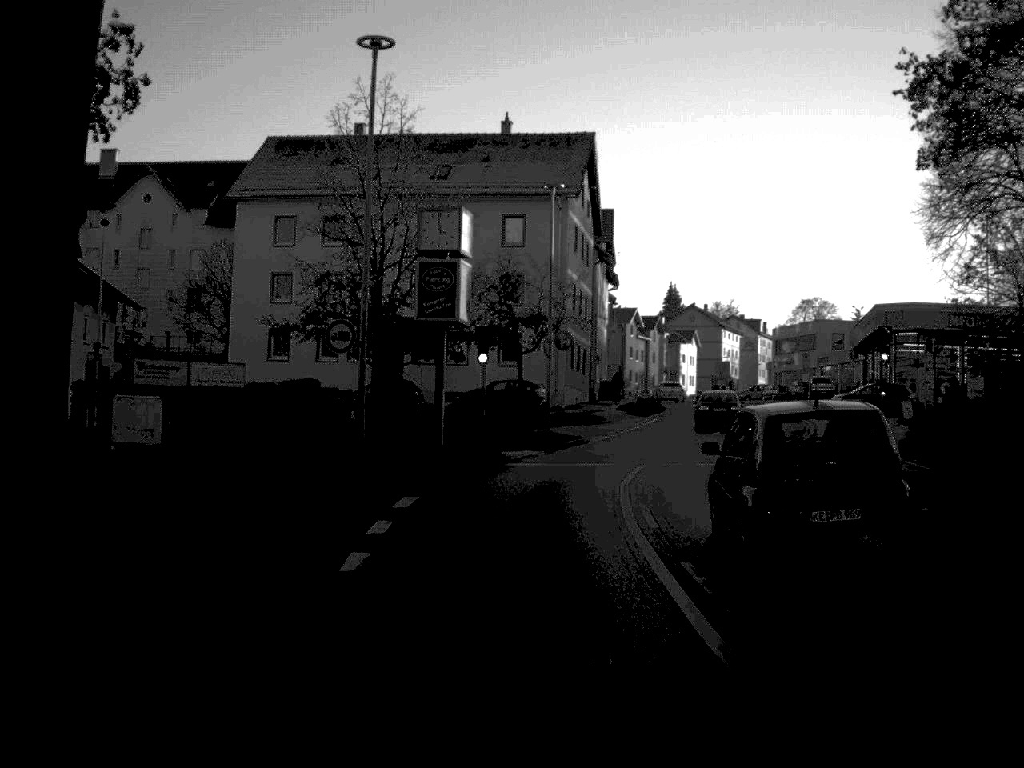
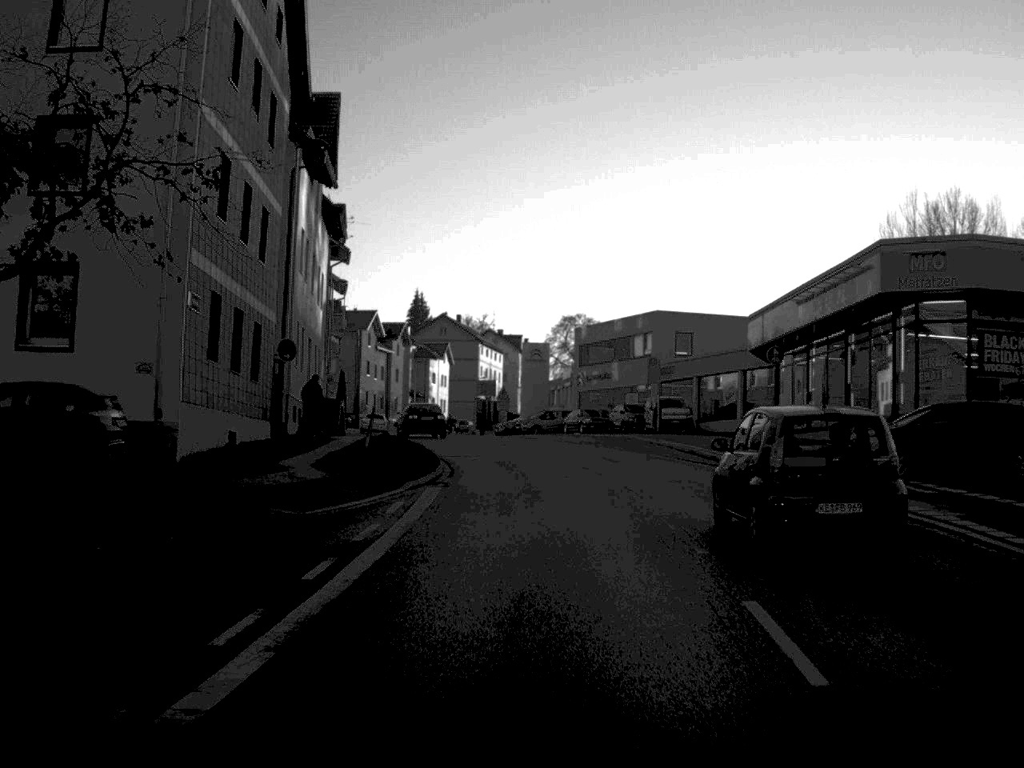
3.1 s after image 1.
(+3.0, +36.1) m; +12°
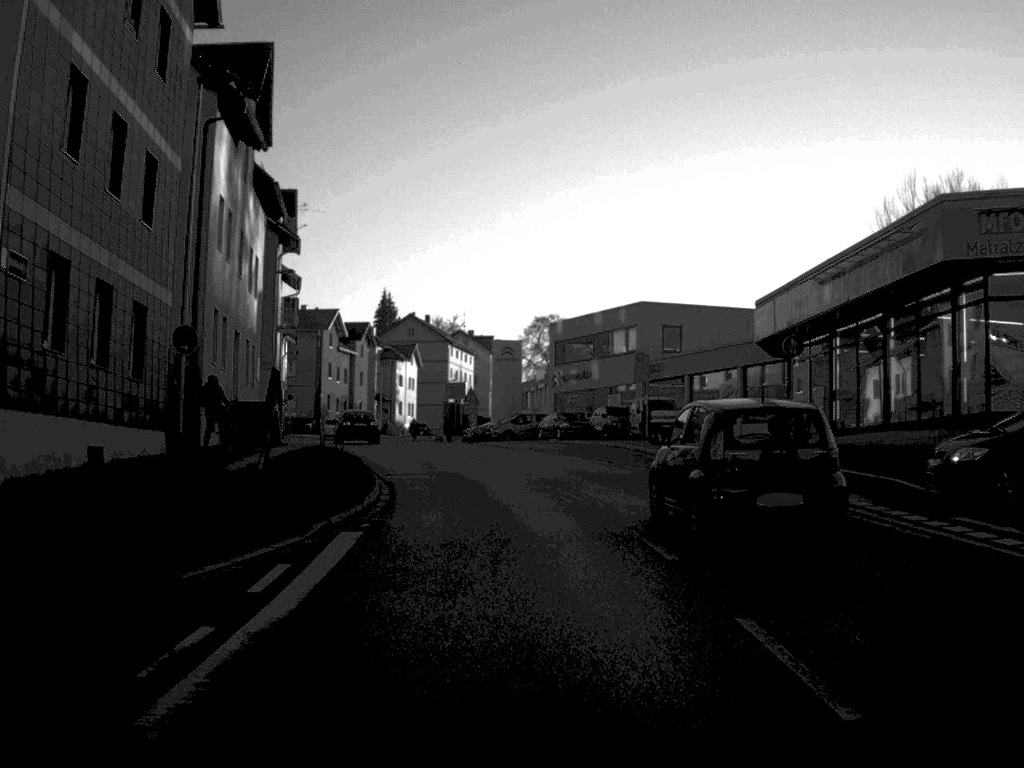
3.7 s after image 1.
(+0.1, +7.1) m; +1°
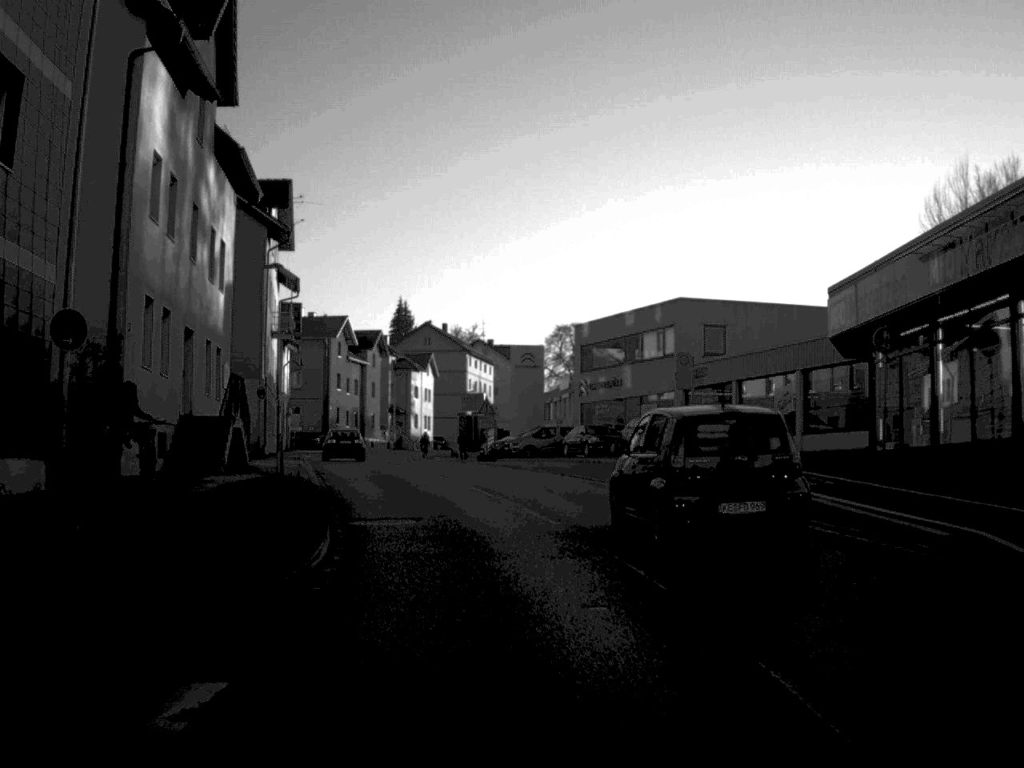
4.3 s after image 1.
(0.0, +7.5) m; -1°
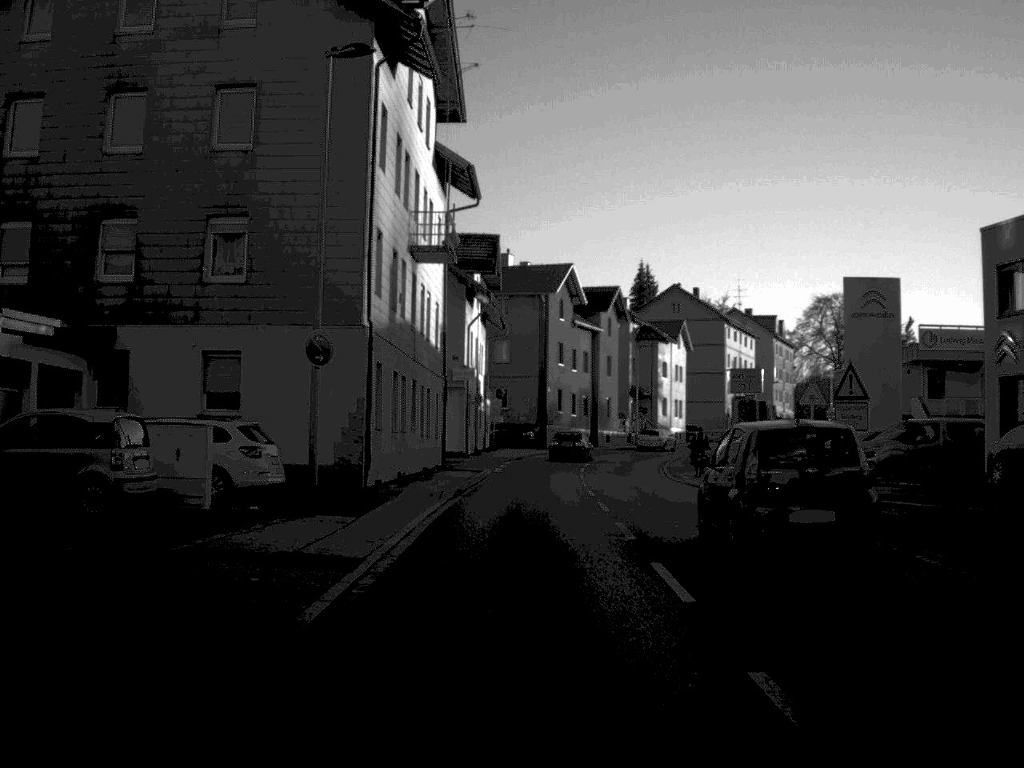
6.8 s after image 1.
(-3.0, +29.8) m; -11°
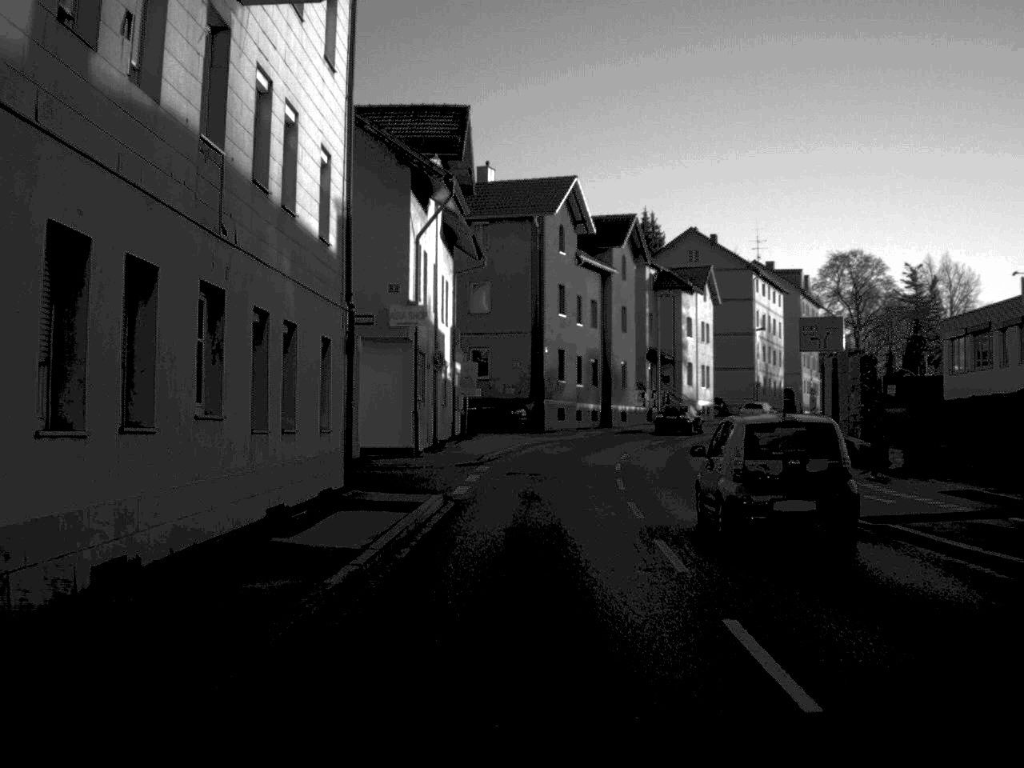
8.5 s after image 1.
(0.0, +22.3) m; +1°
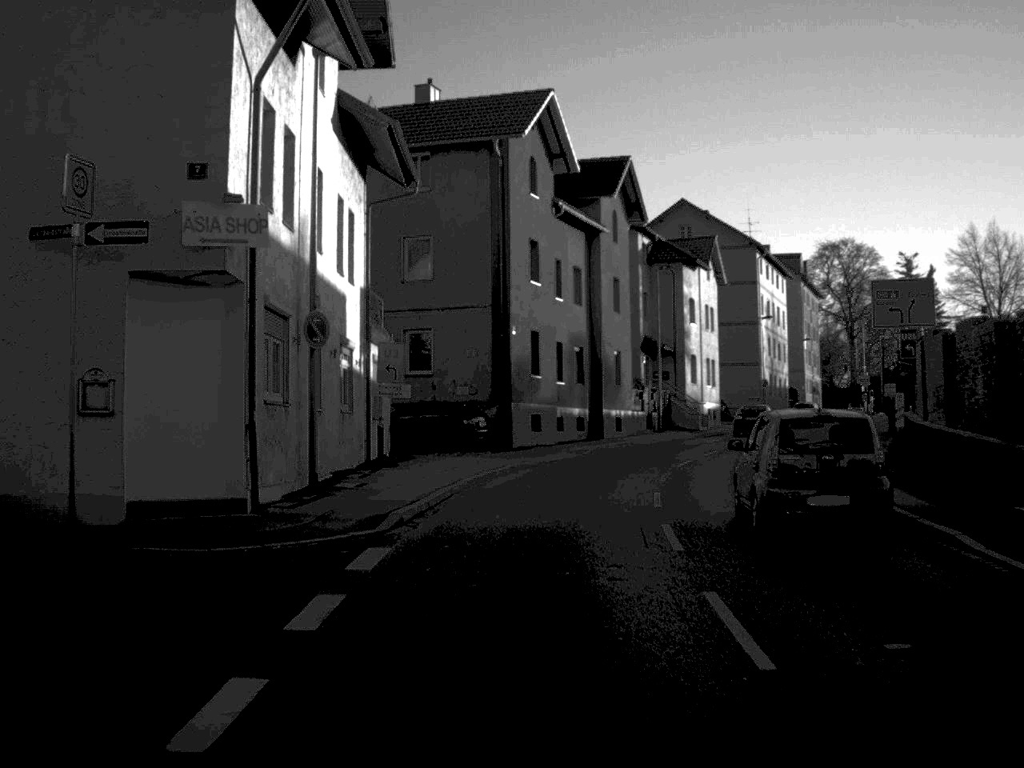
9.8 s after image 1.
(+0.2, +16.9) m; +1°
